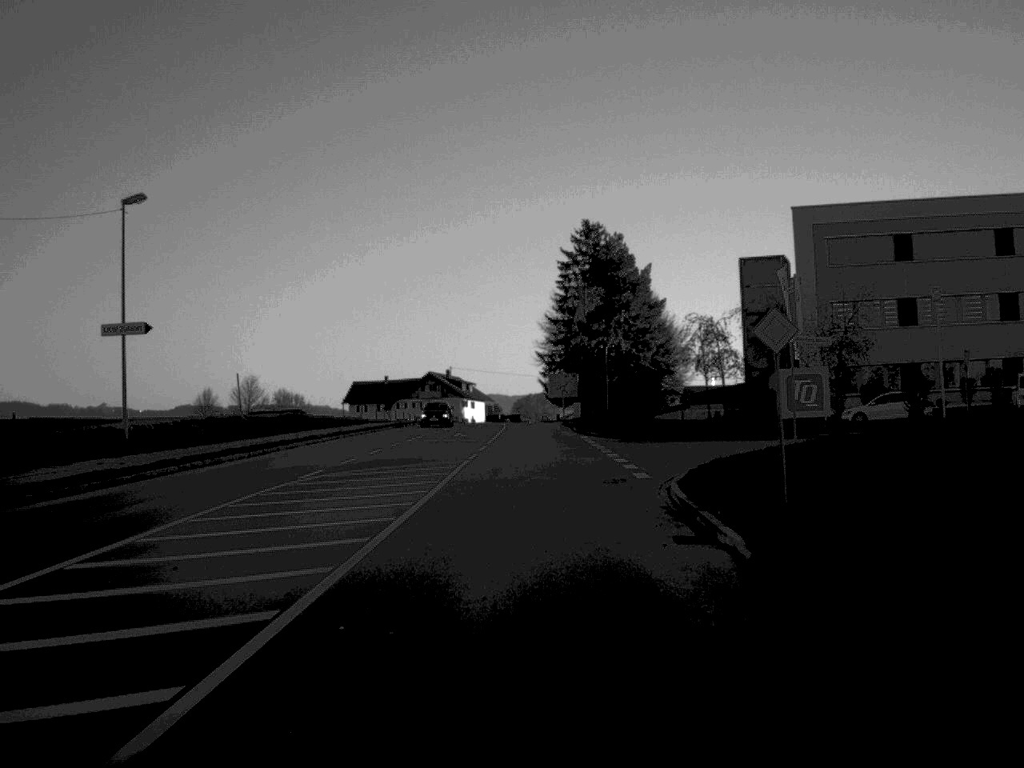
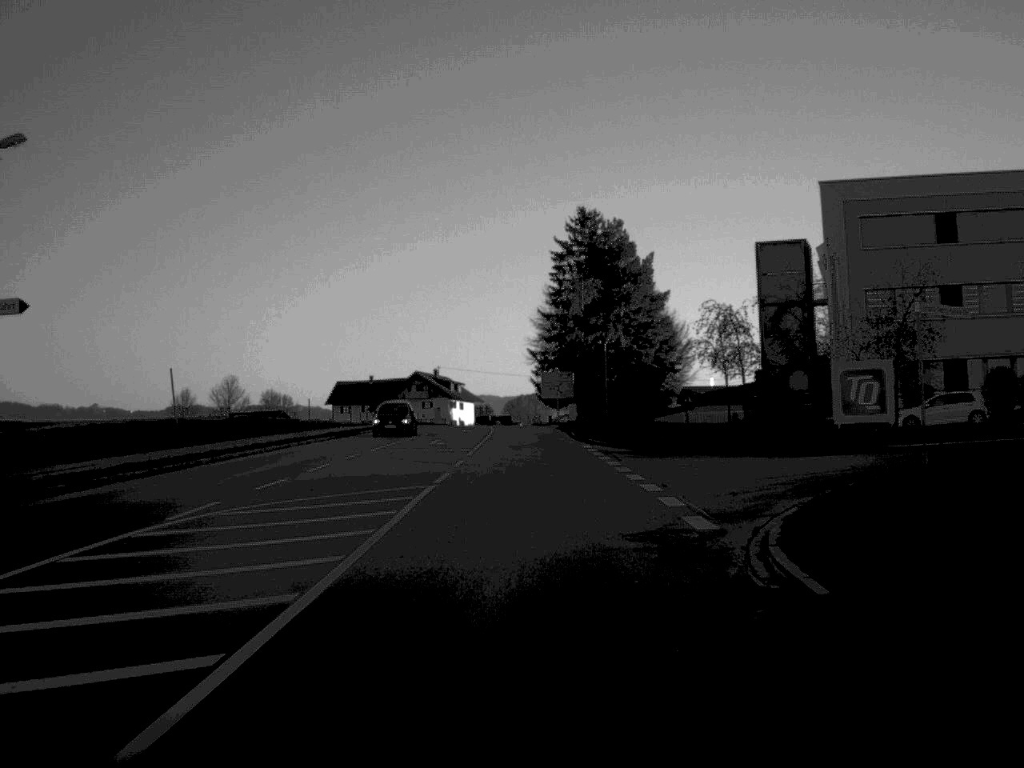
(0.0, +9.3) m; 0°
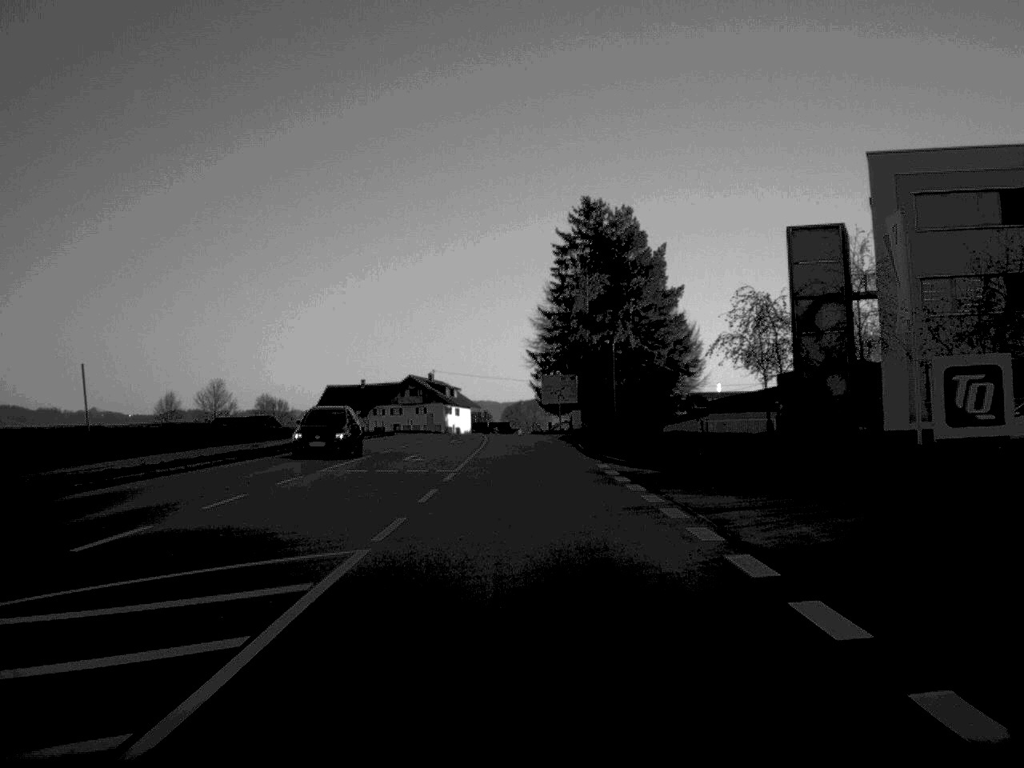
(0.0, +9.6) m; 0°
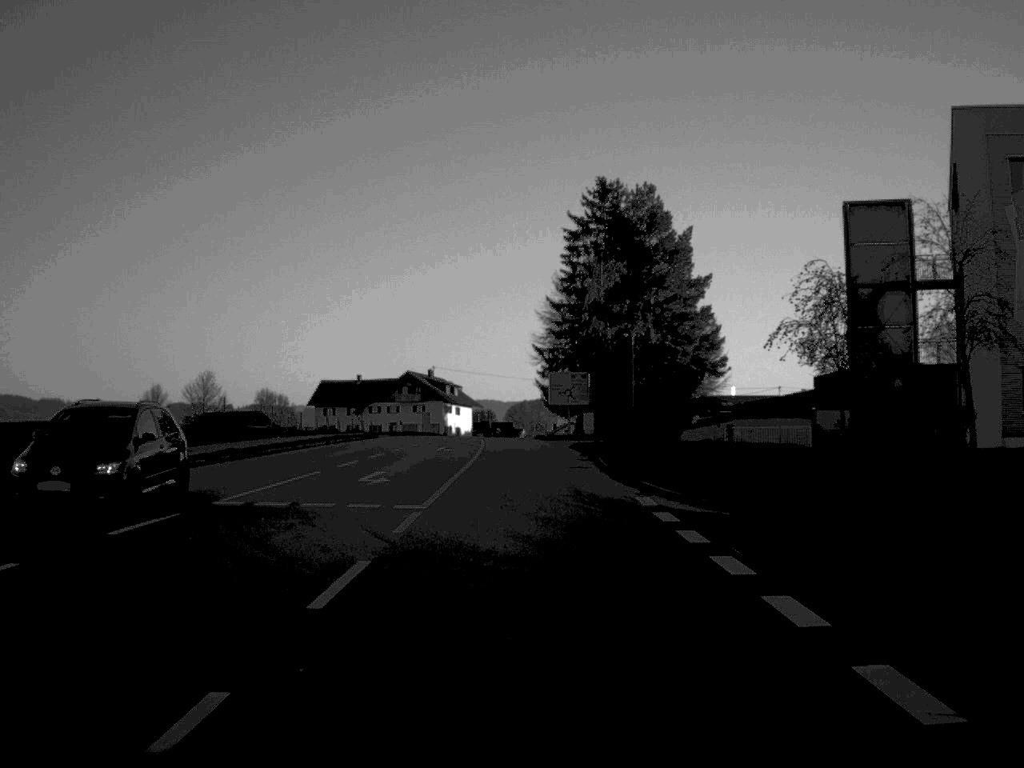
(0.0, +10.7) m; 0°
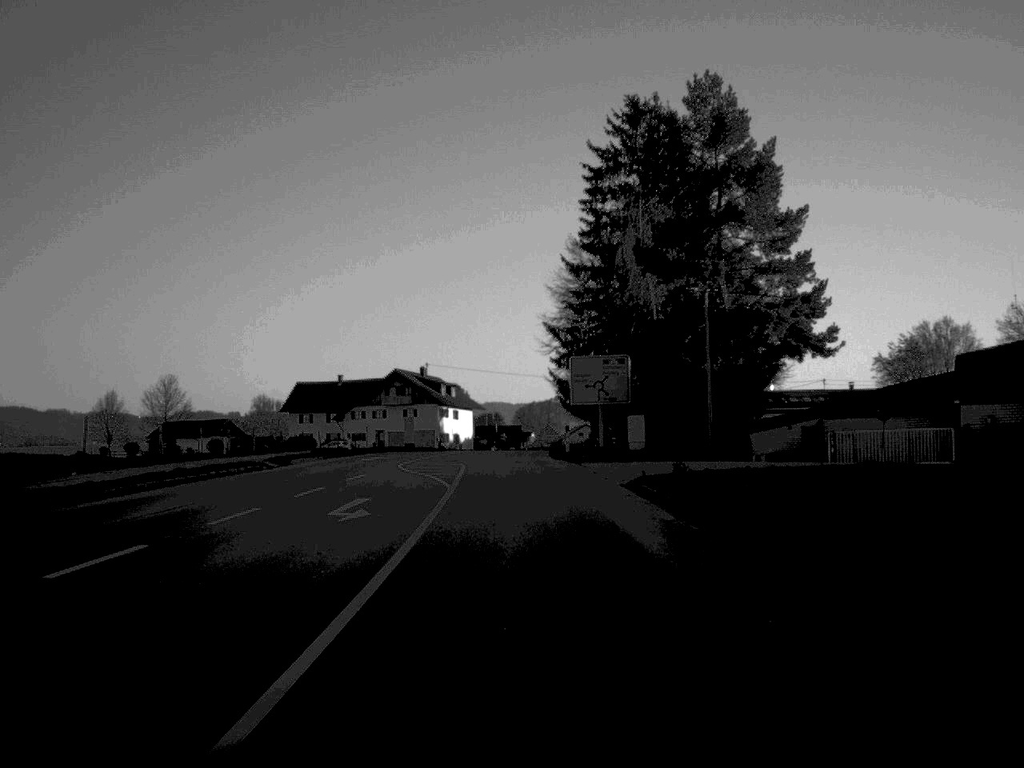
(-0.1, +27.1) m; 0°
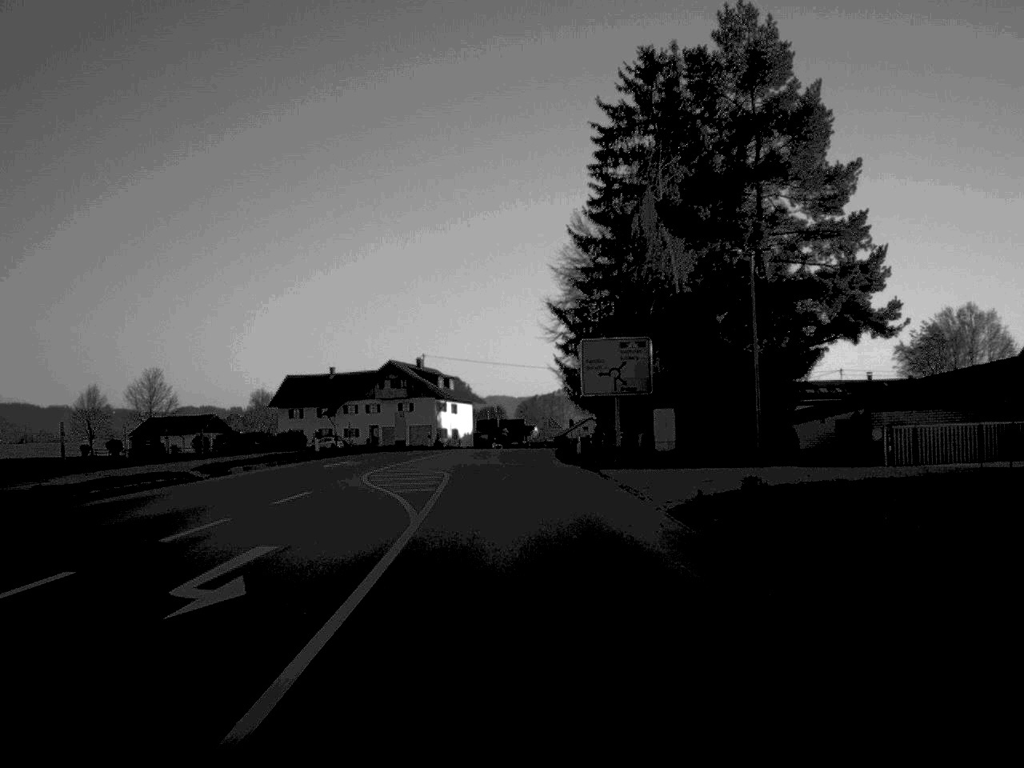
(0.0, +8.9) m; 0°
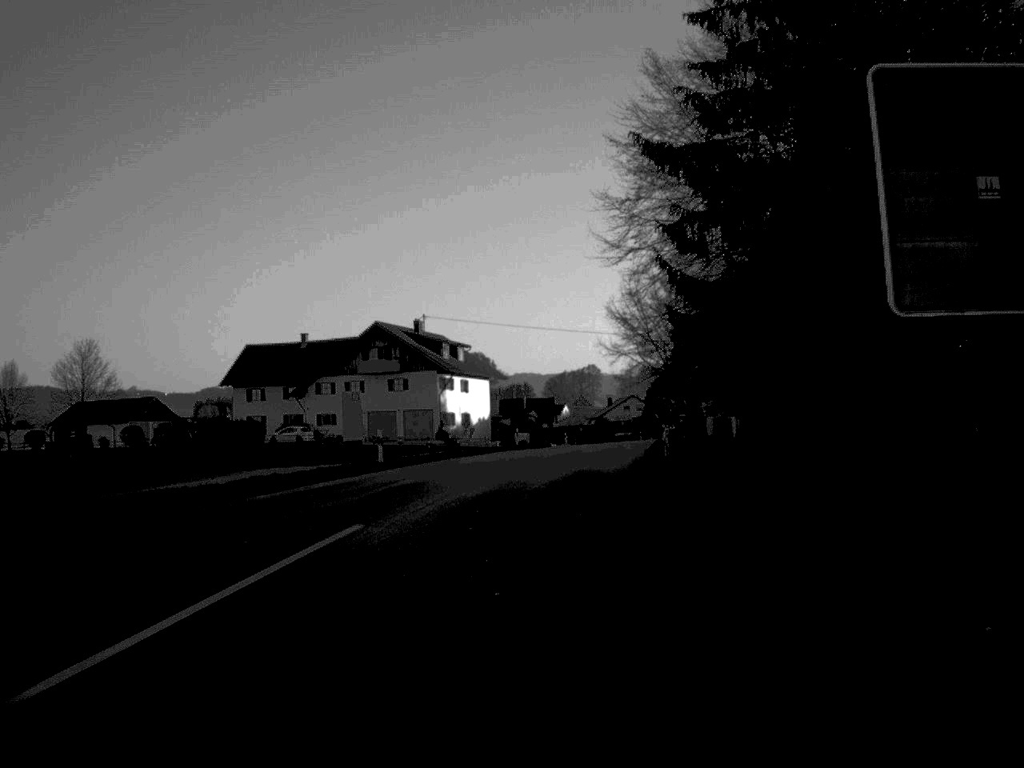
(-0.6, +37.5) m; -1°
